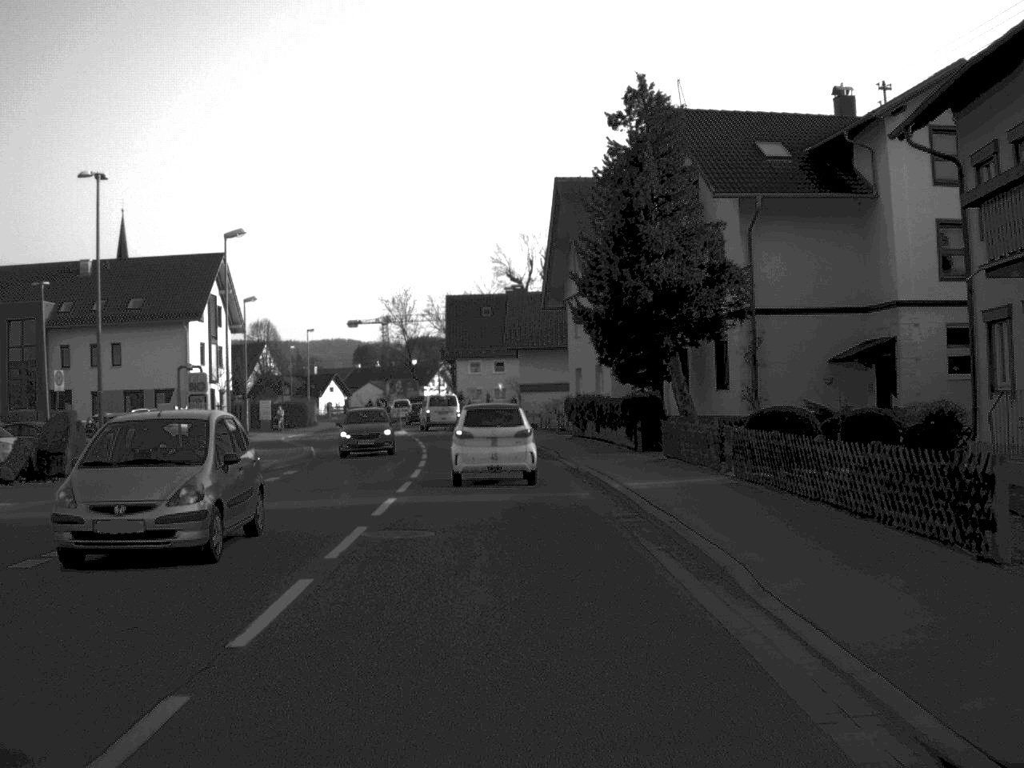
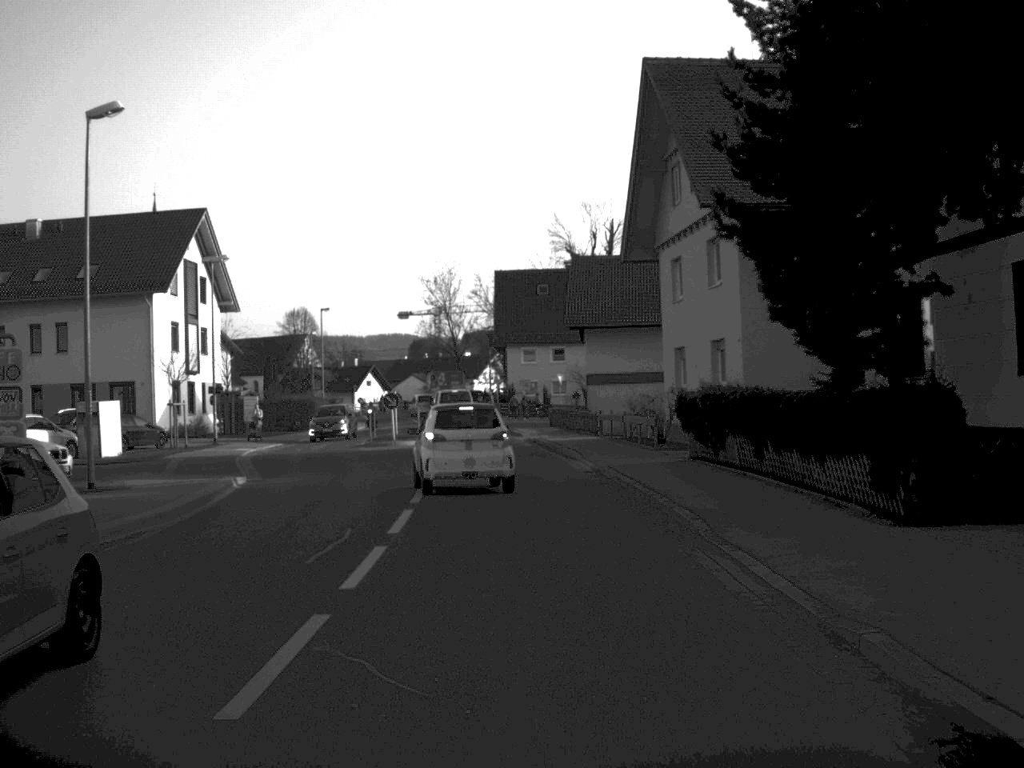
(-0.5, +19.7) m; -2°
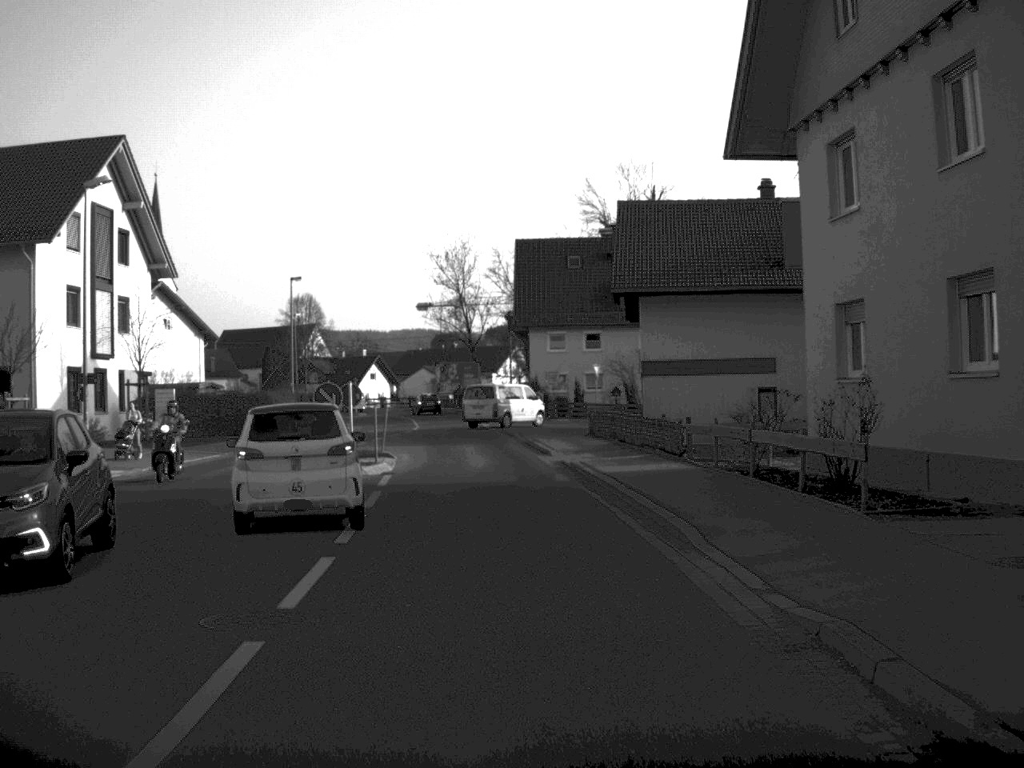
(-0.1, +18.5) m; -1°
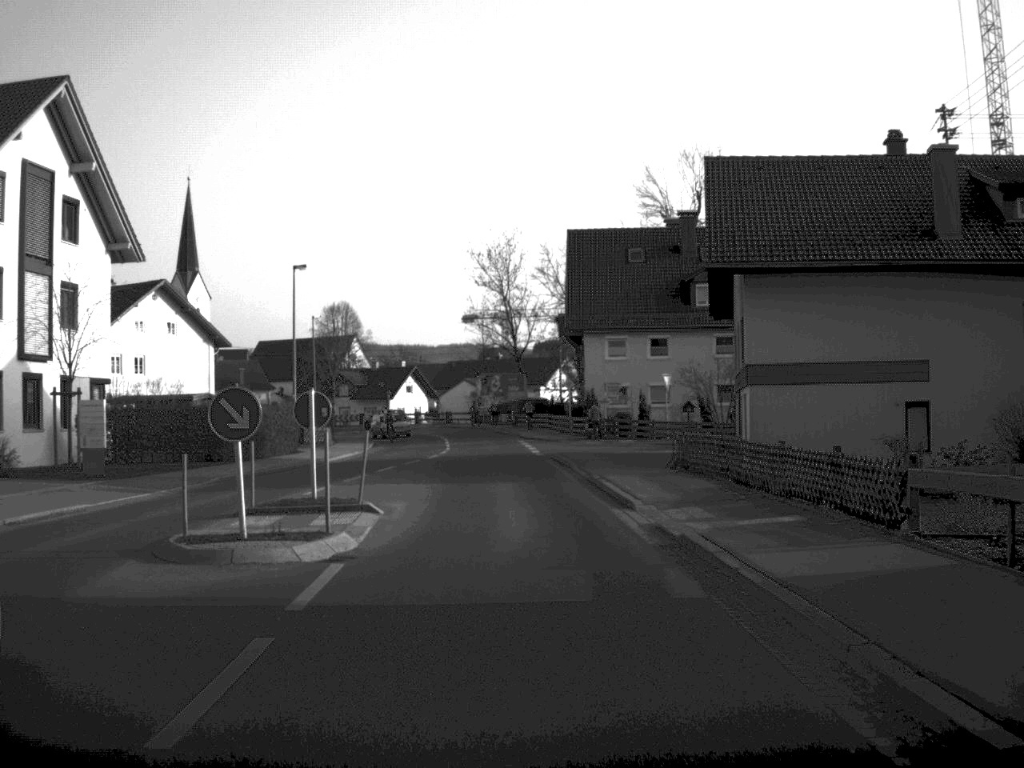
(-0.2, +12.1) m; -2°
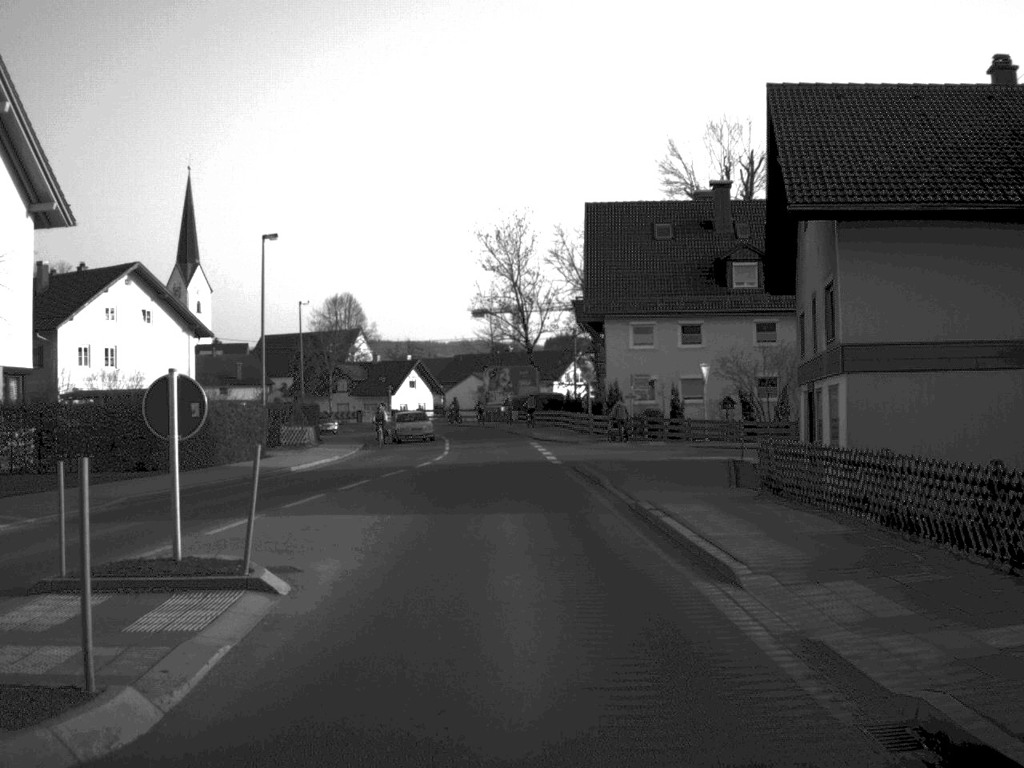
(0.0, +8.6) m; -1°
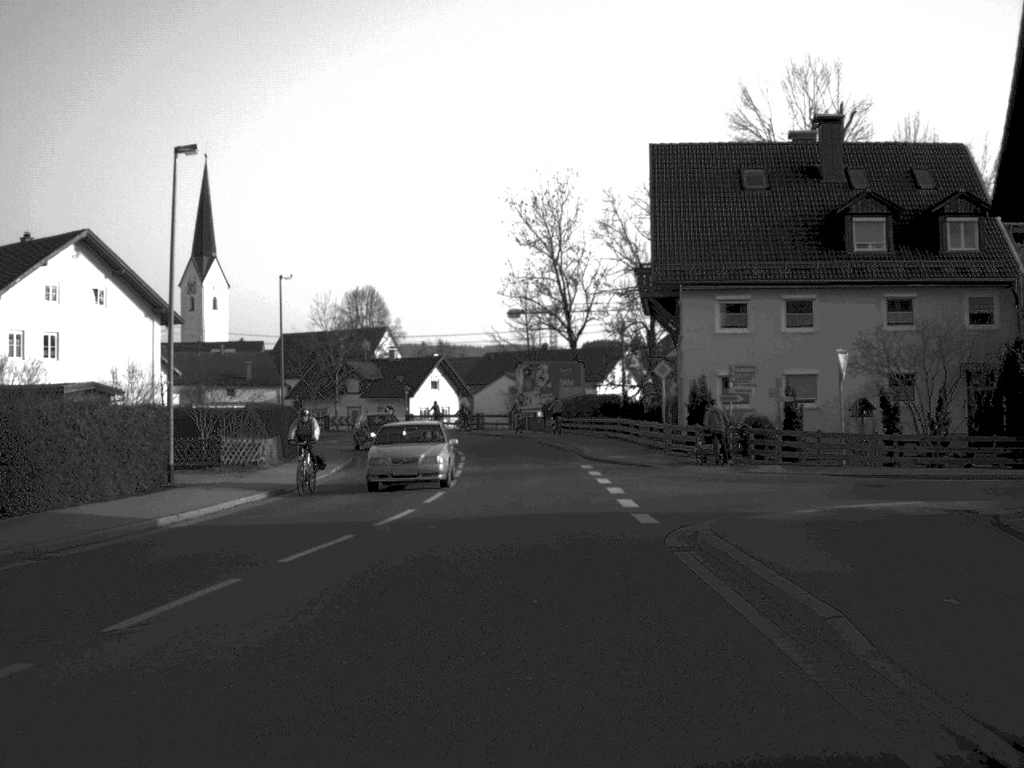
(-0.3, +16.0) m; -2°
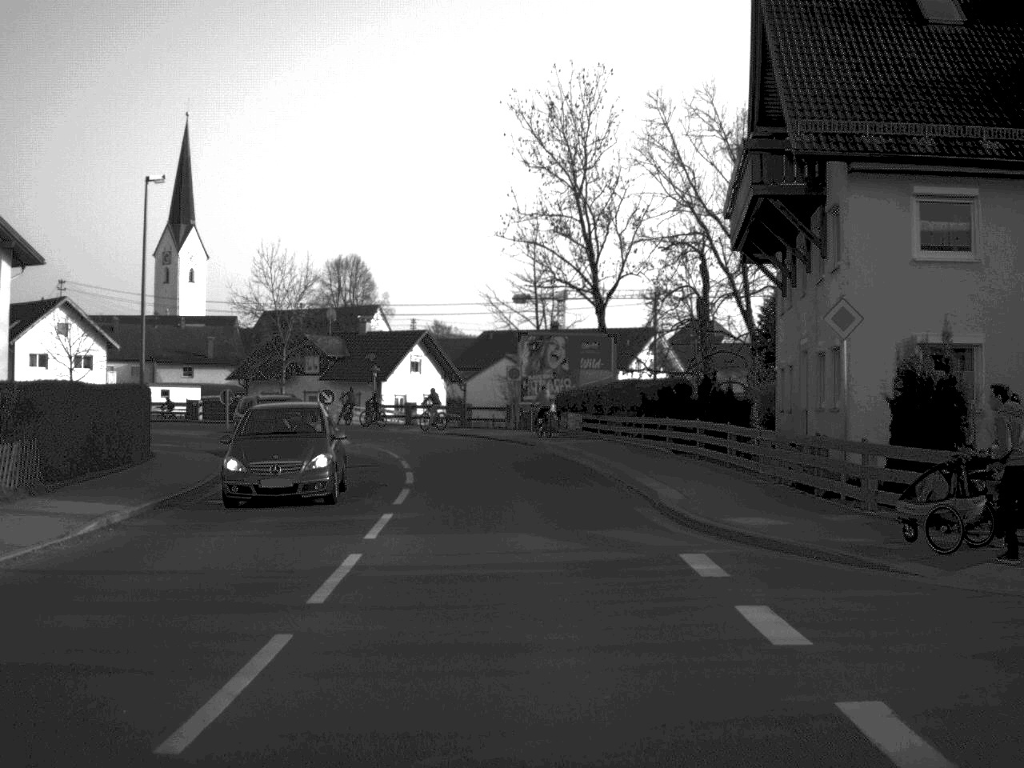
(0.0, +21.4) m; 0°
